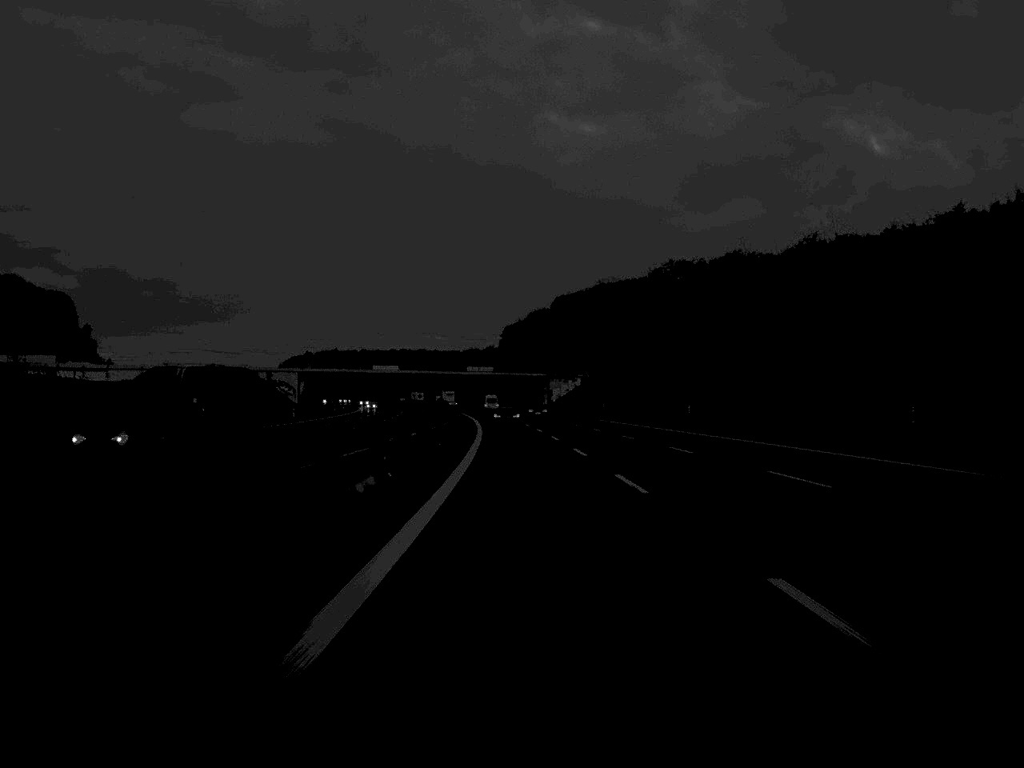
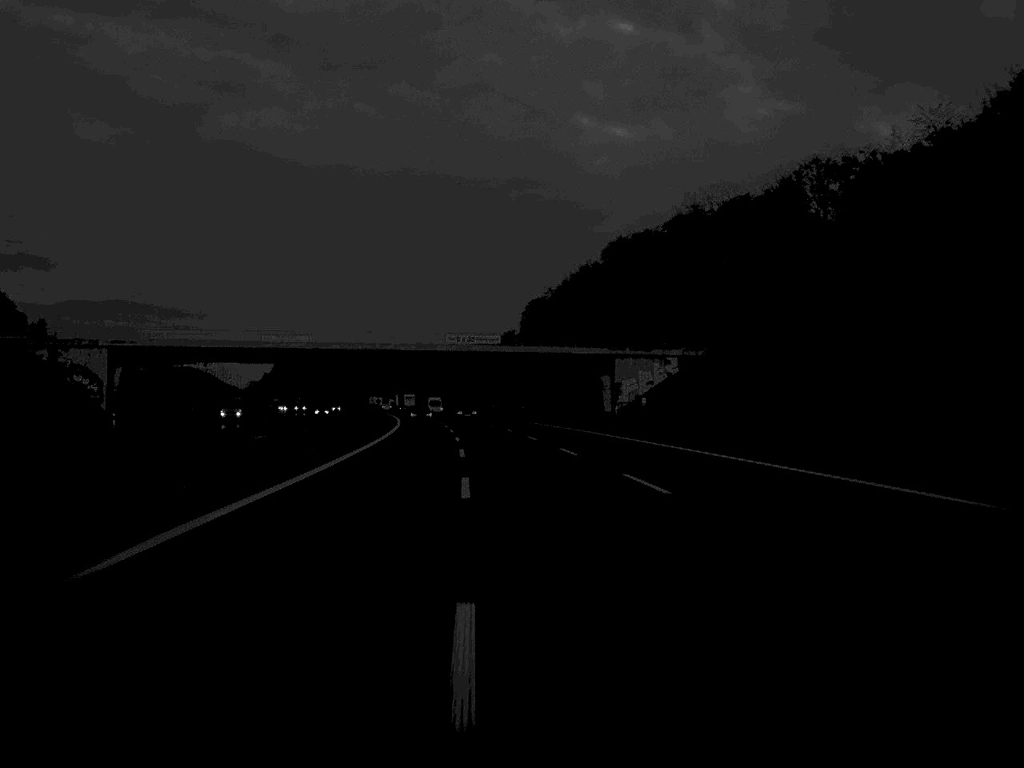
(-1.1, +124.0) m; -1°
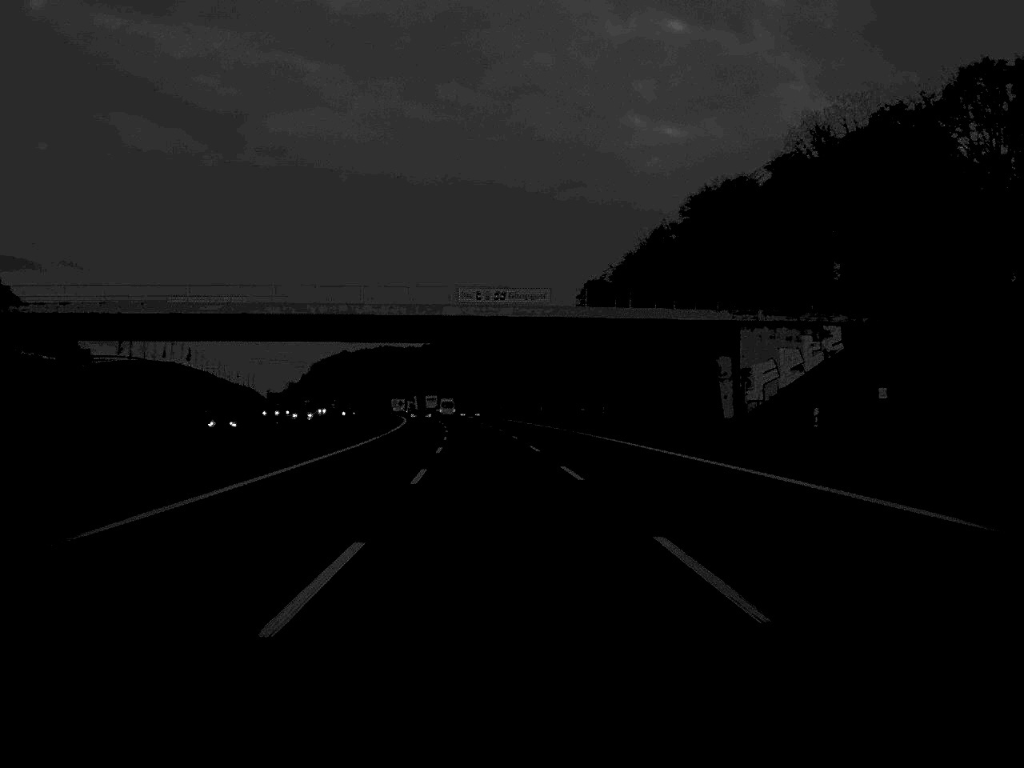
(-0.9, +48.1) m; -2°
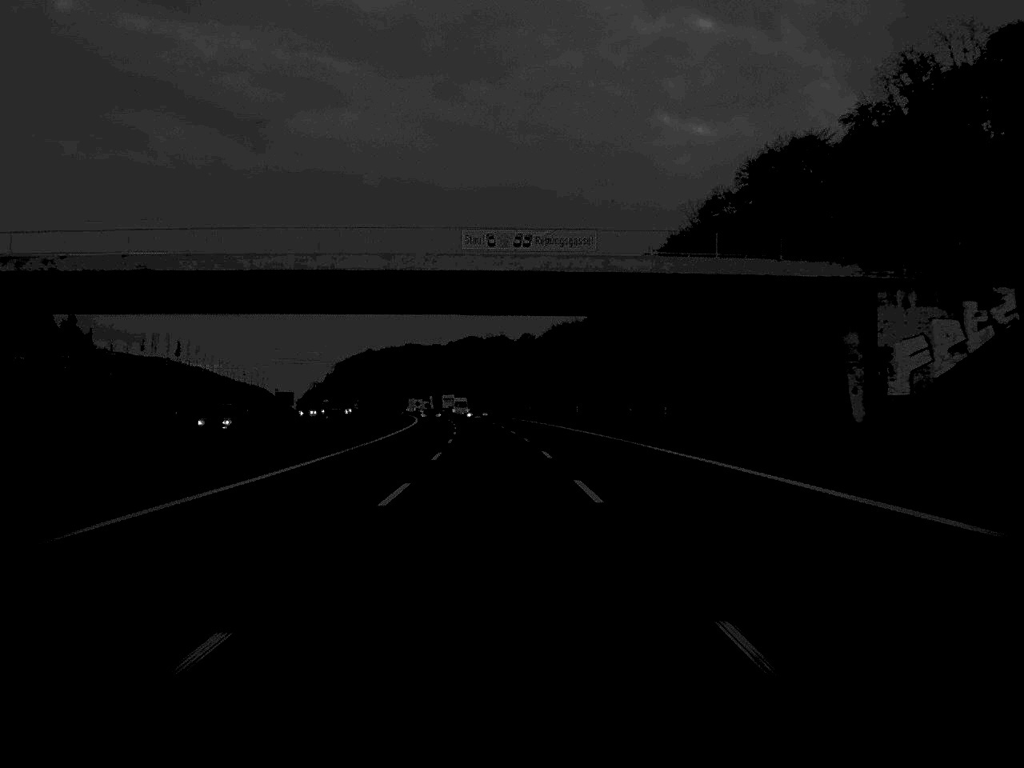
(-0.3, +23.5) m; -1°
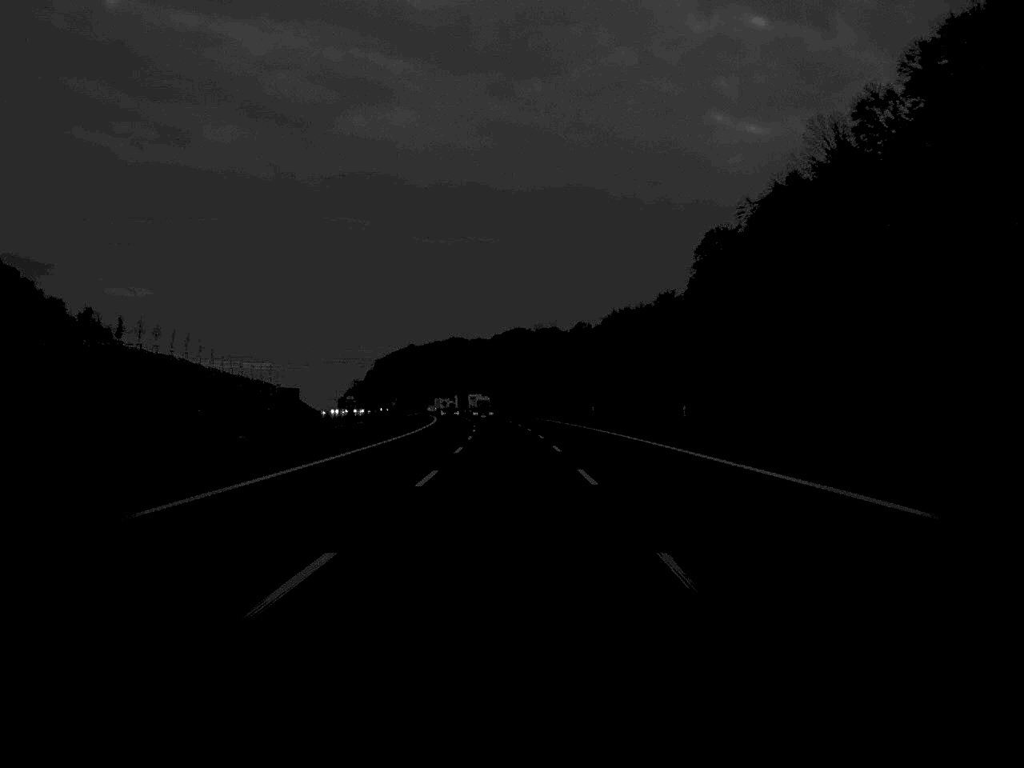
(-1.0, +48.1) m; -2°
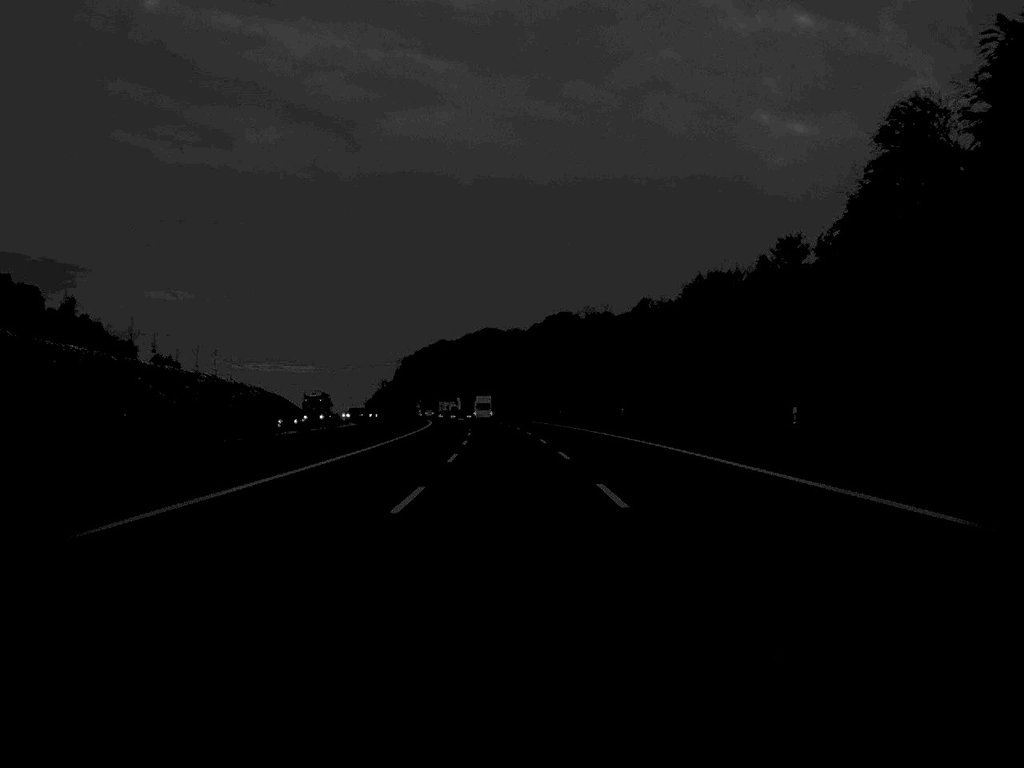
(-1.2, +76.1) m; -2°
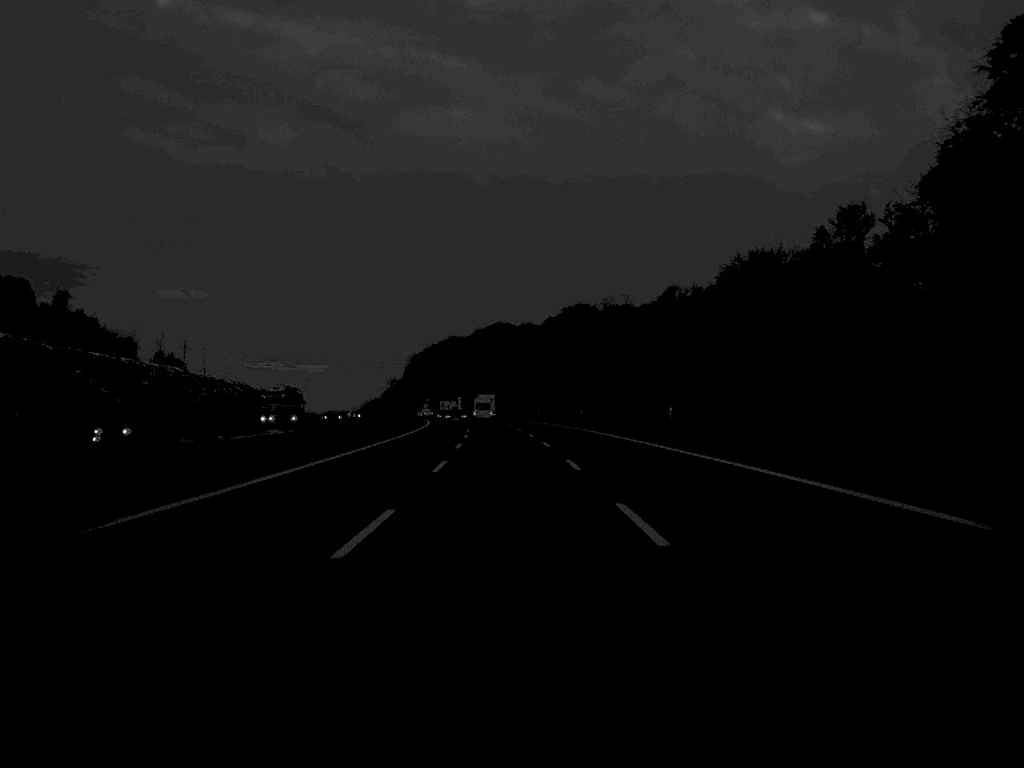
(-0.1, +23.5) m; -1°
